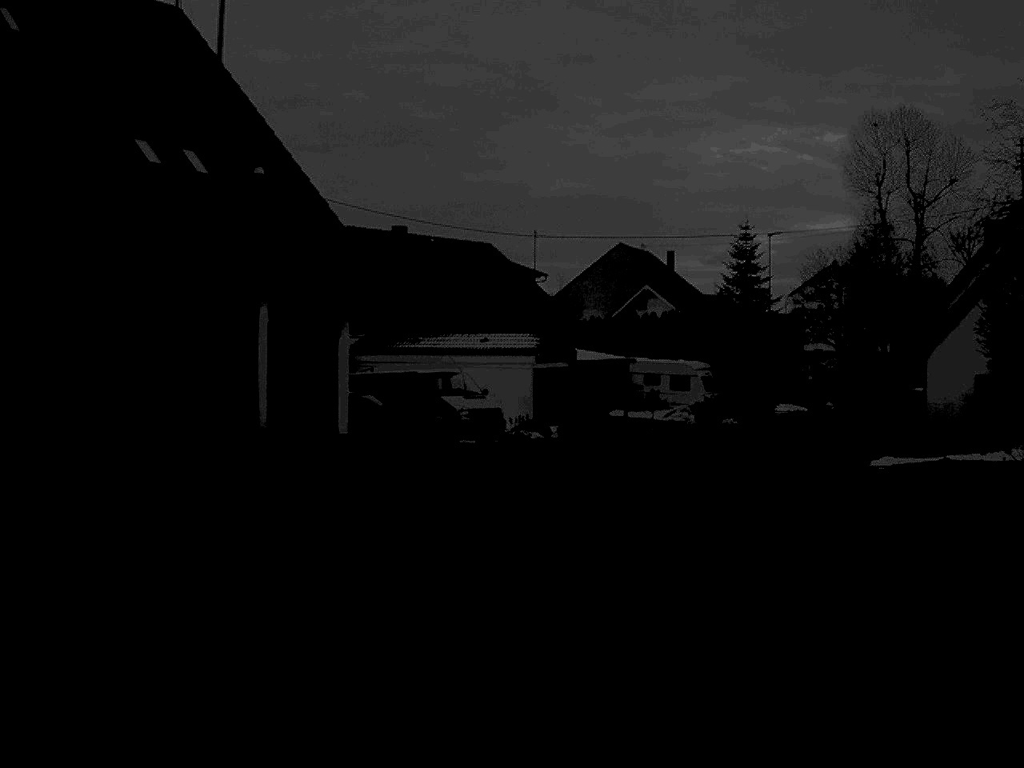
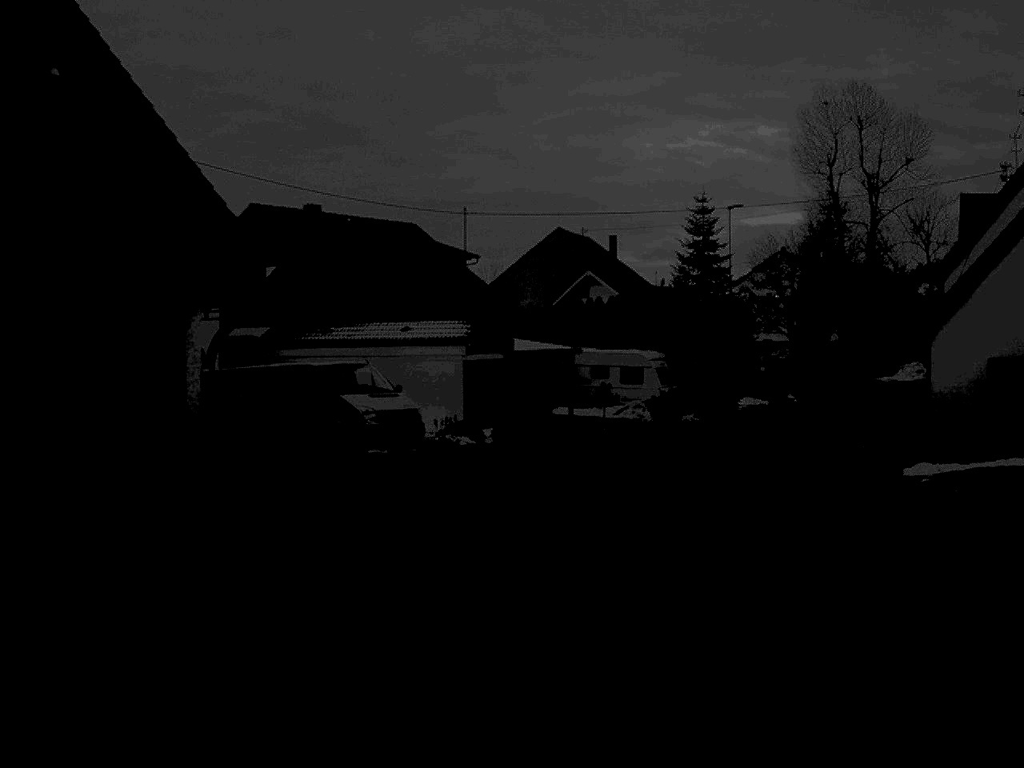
(+0.2, +6.9) m; +3°
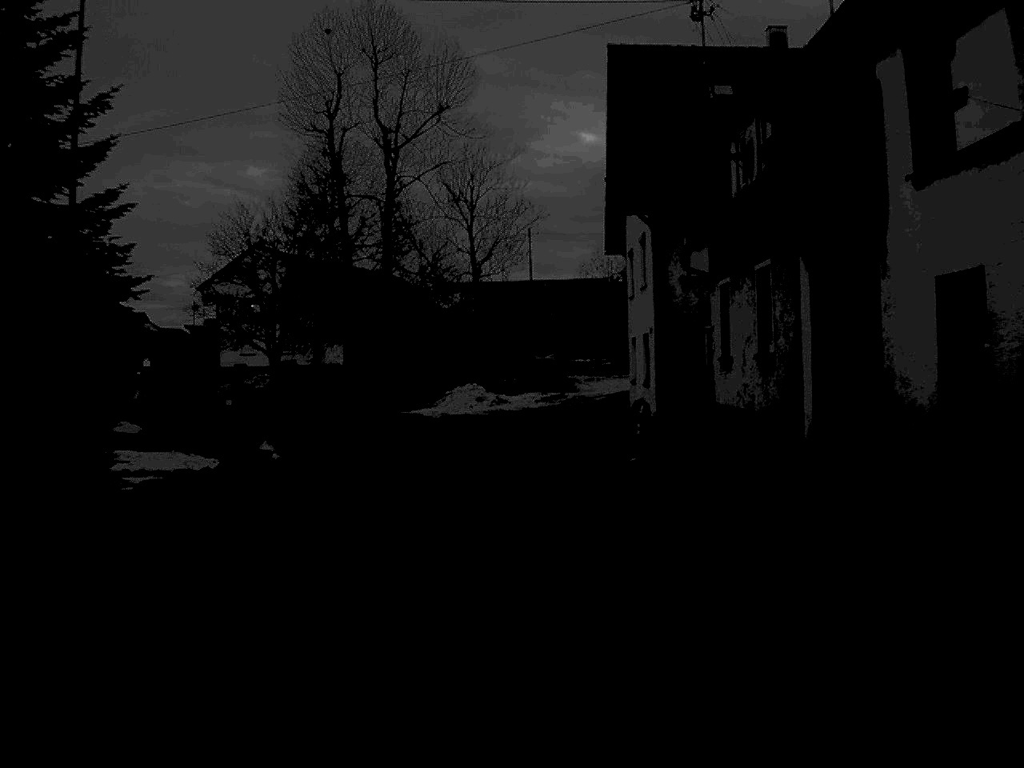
(+7.2, +35.4) m; +23°
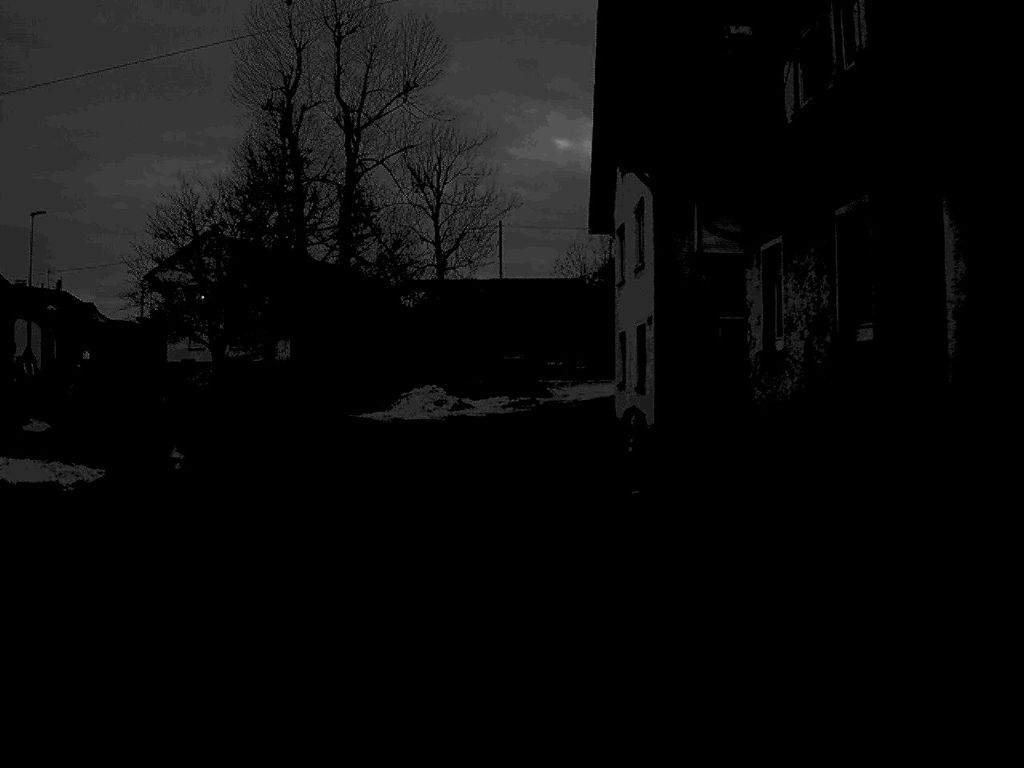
(+0.1, +6.8) m; +1°
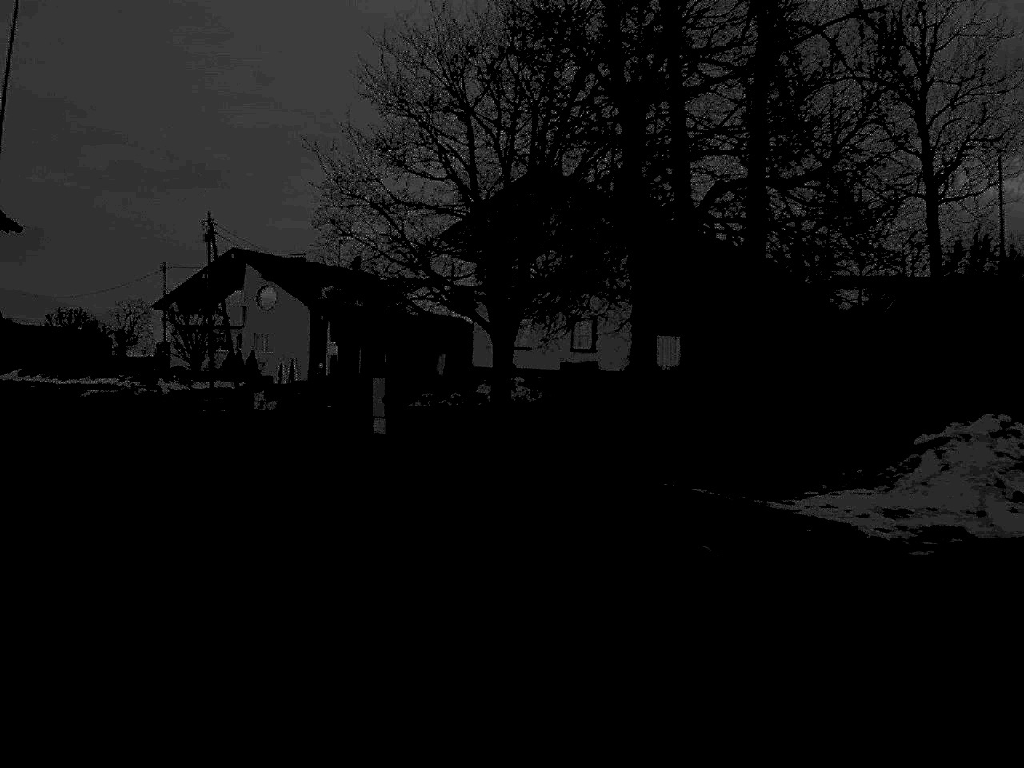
(-4.6, +34.0) m; -18°
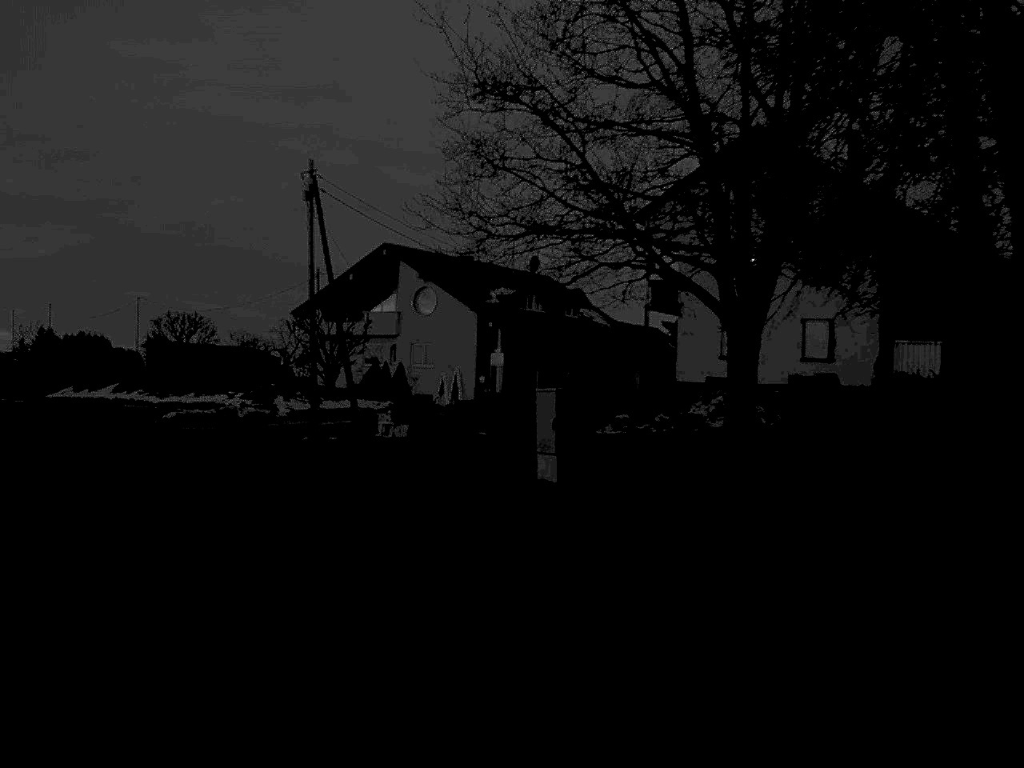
(-0.9, +12.8) m; -8°
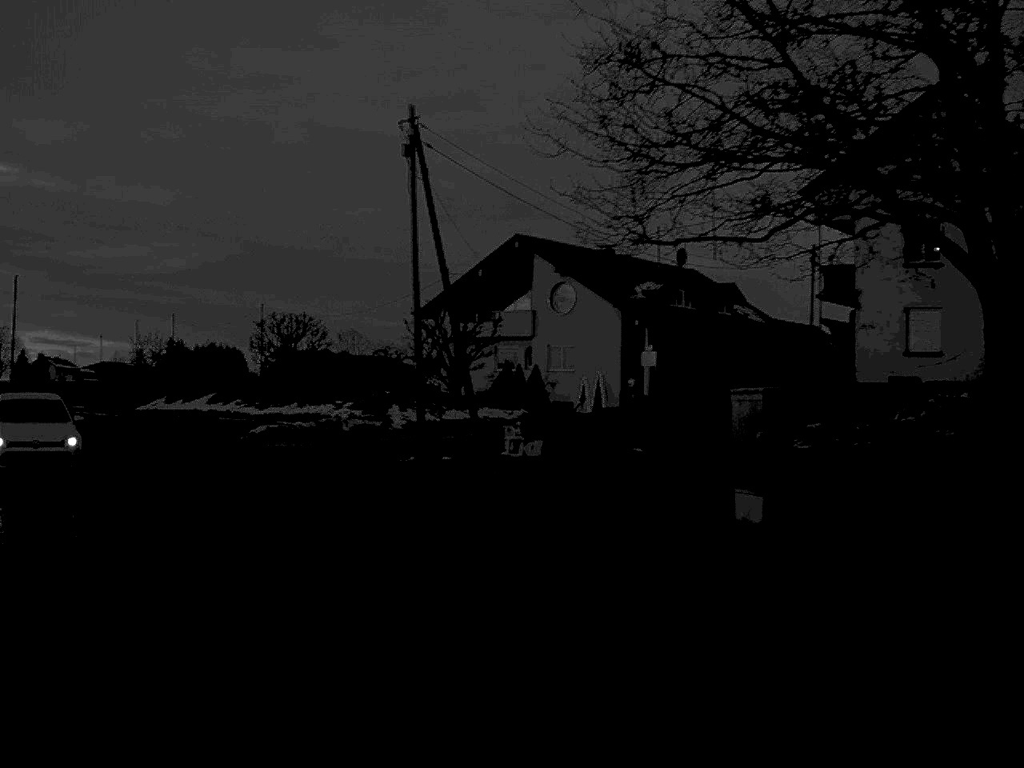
(-0.4, +6.7) m; -6°
